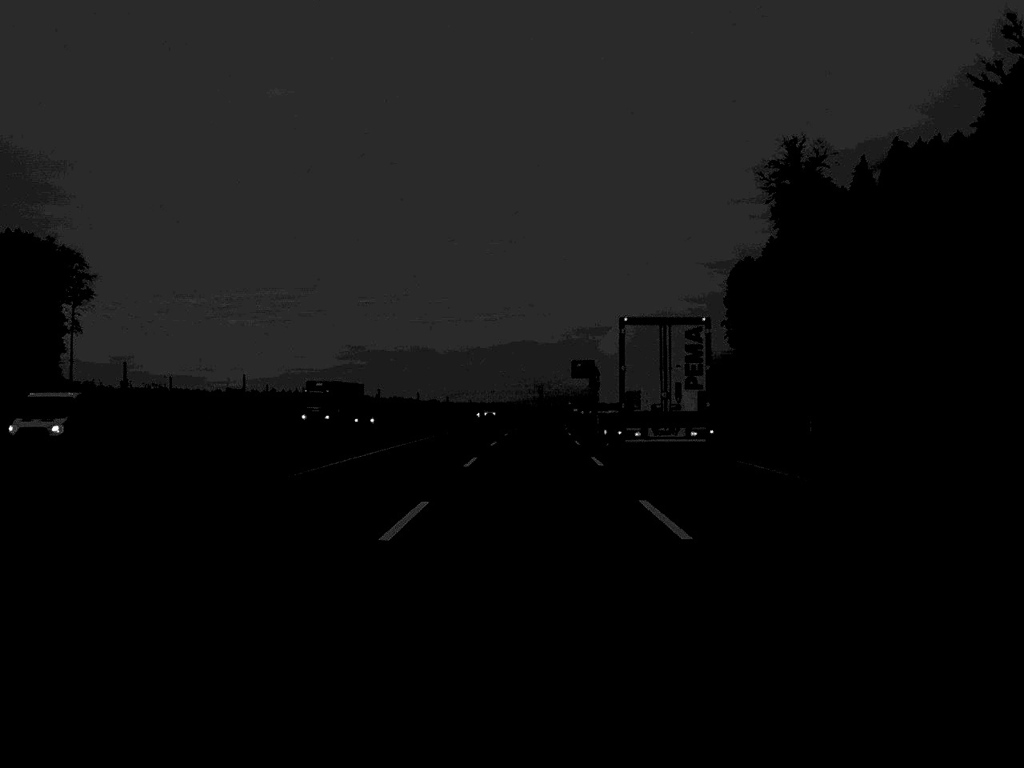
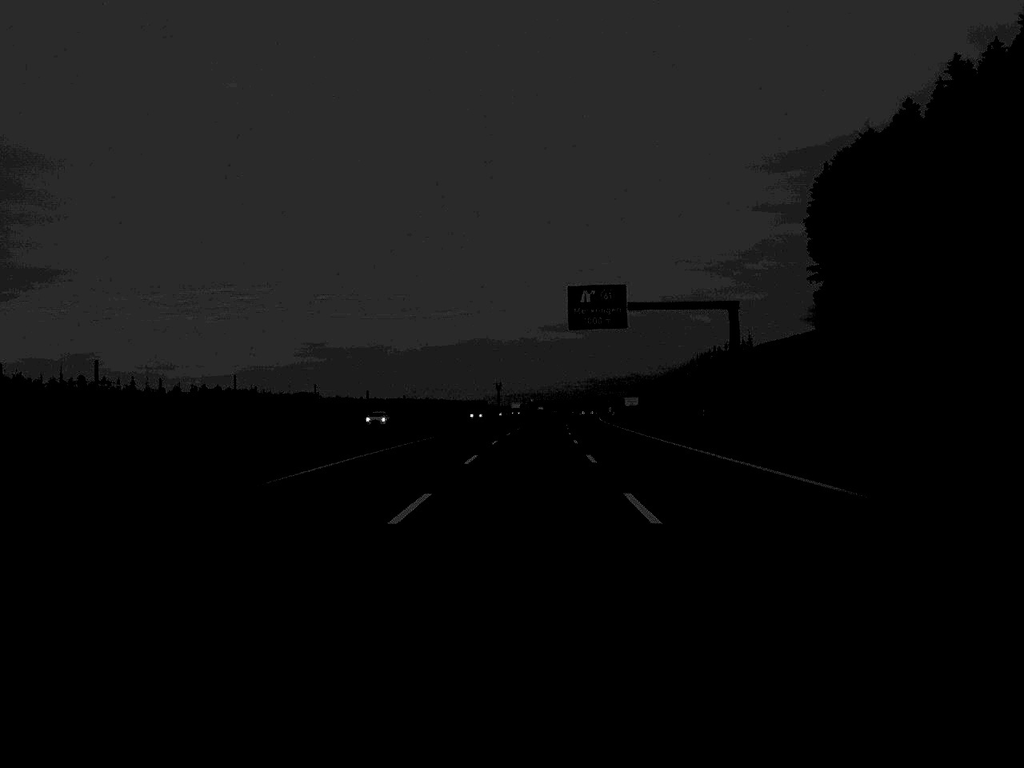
(+2.1, +123.3) m; +2°
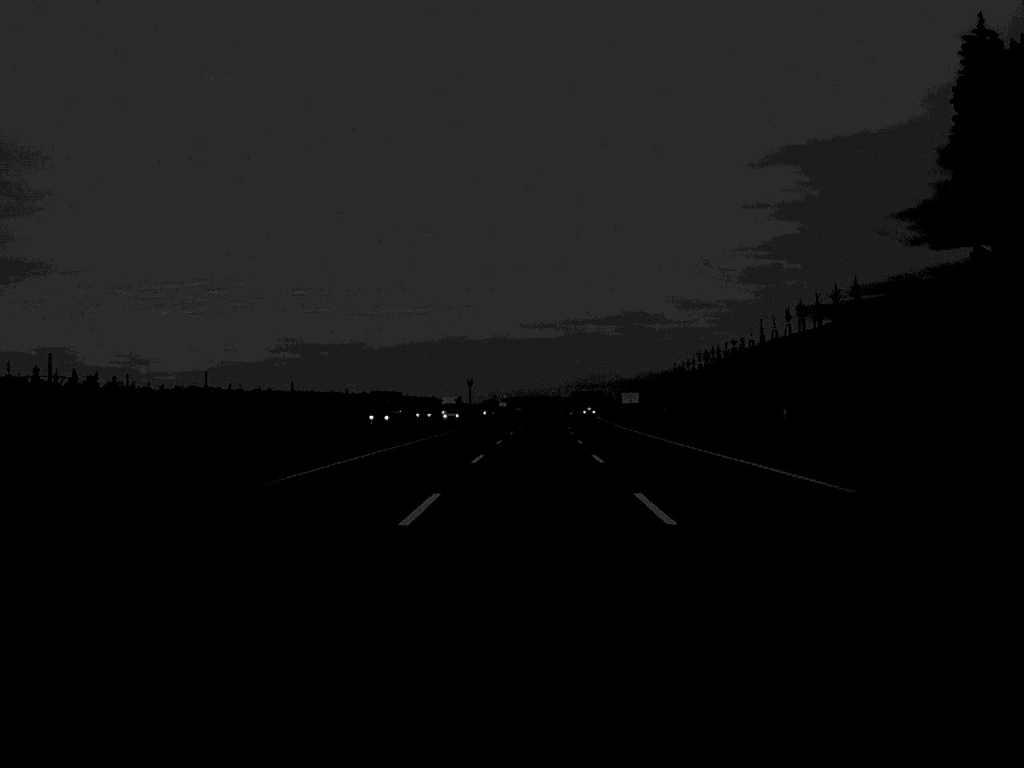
(+0.7, +71.7) m; +1°
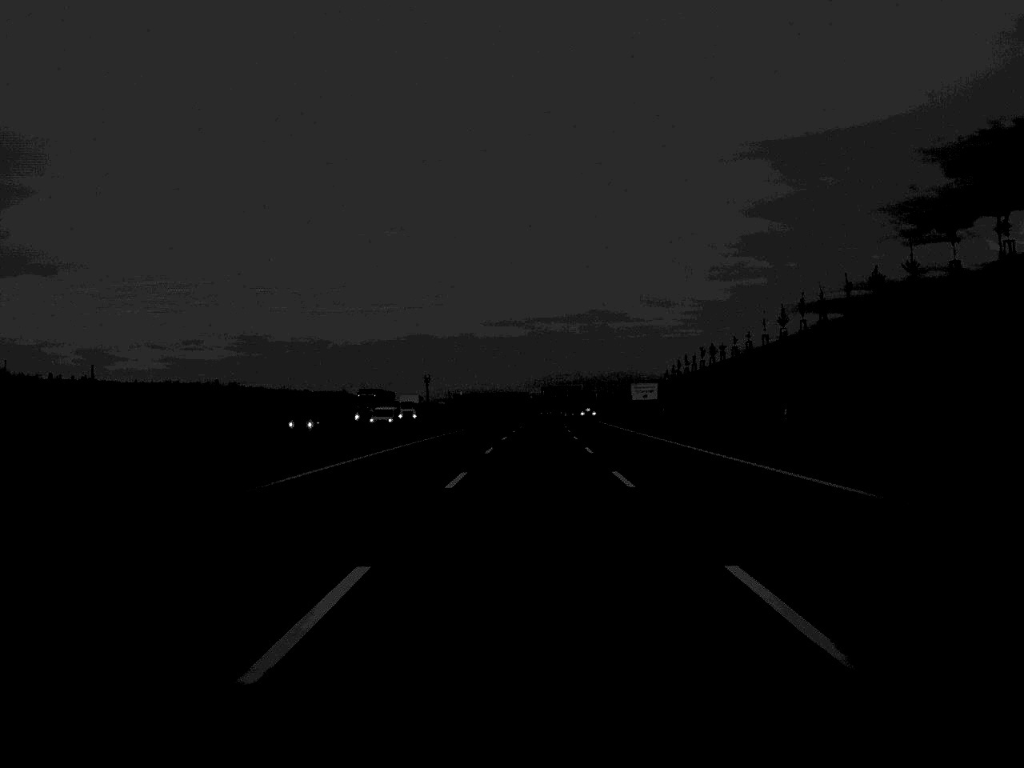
(+1.5, +99.7) m; +2°
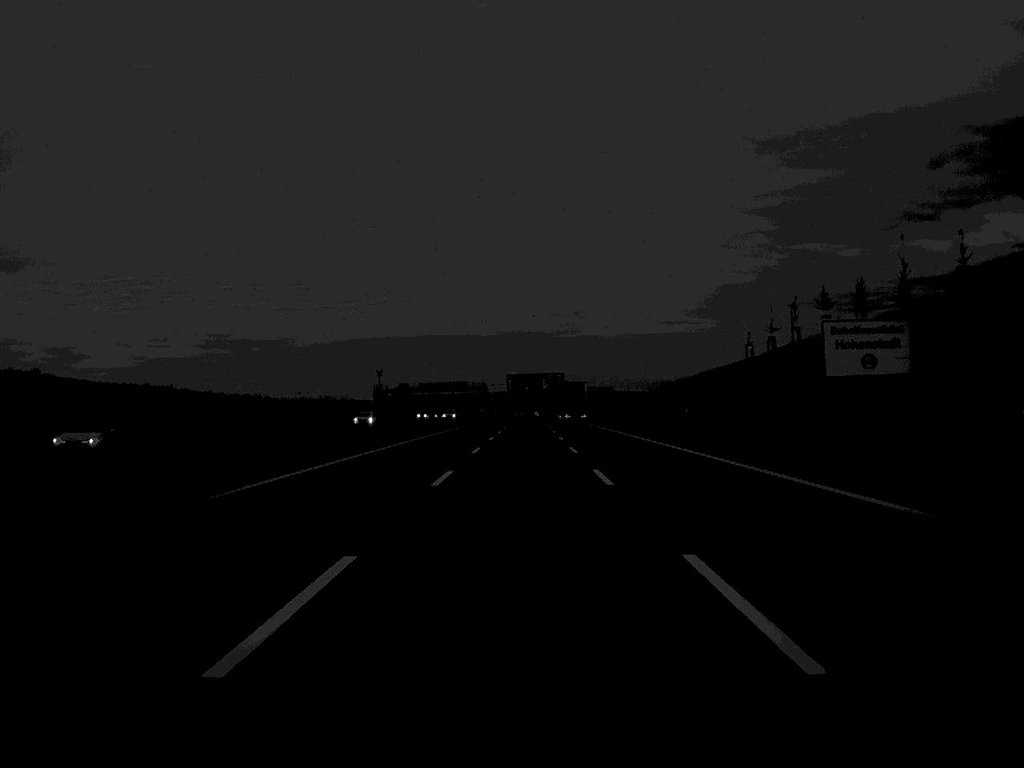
(+2.0, +124.3) m; +1°
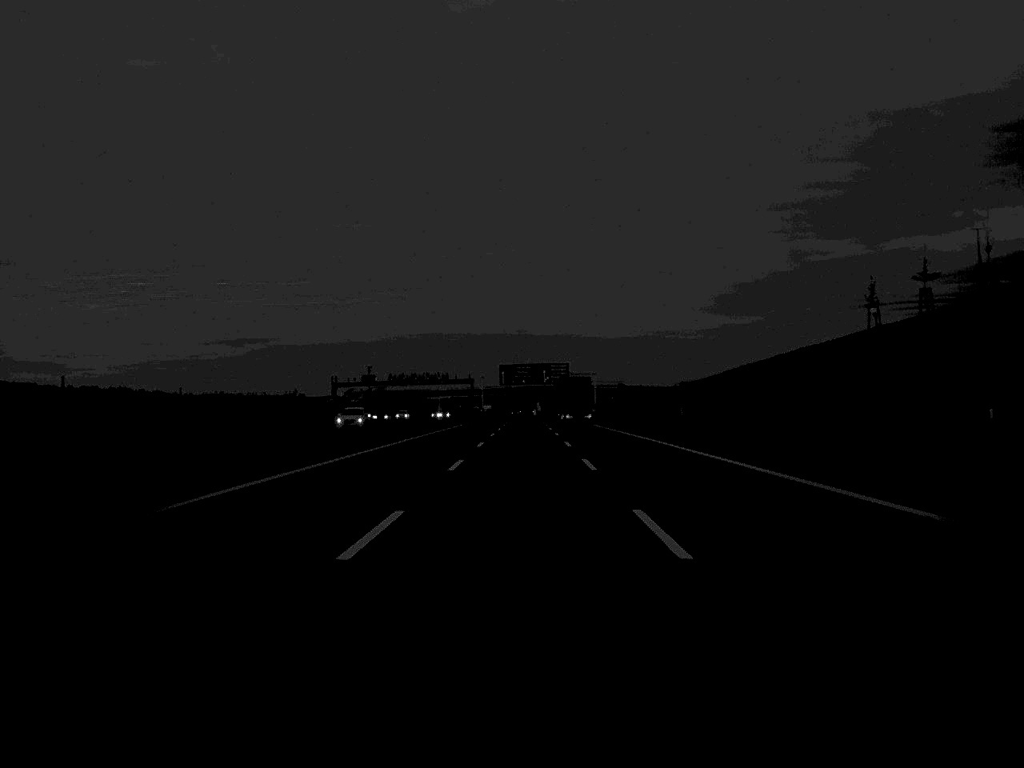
(+0.1, +48.2) m; 0°
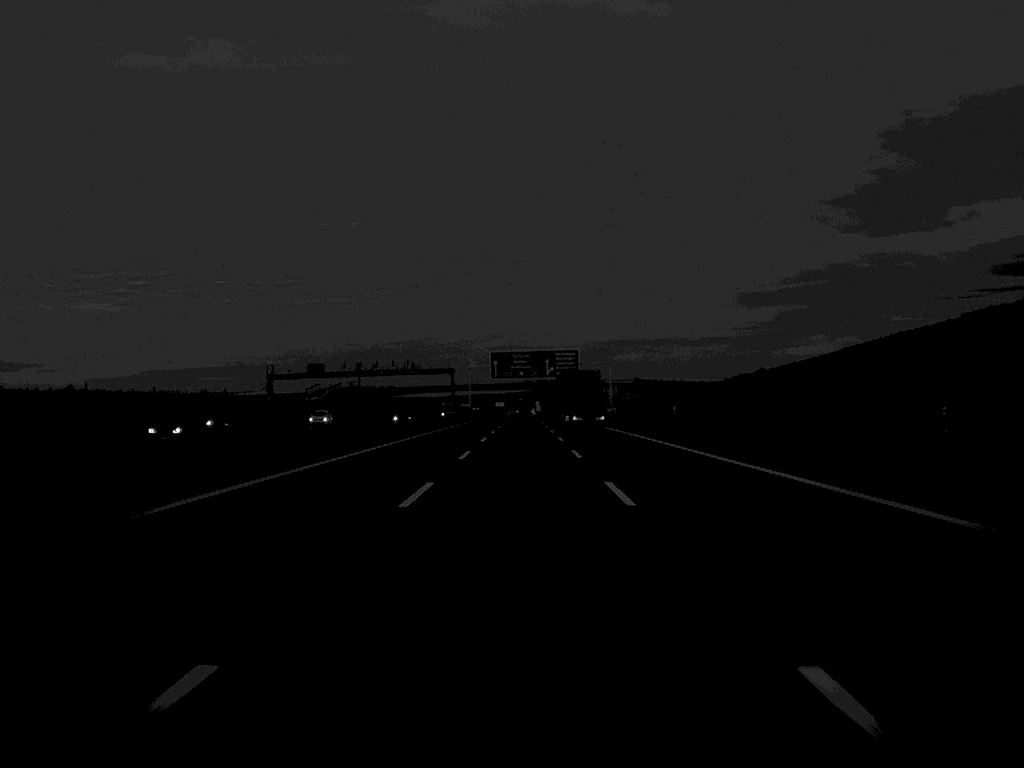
(0.0, +47.0) m; 0°
